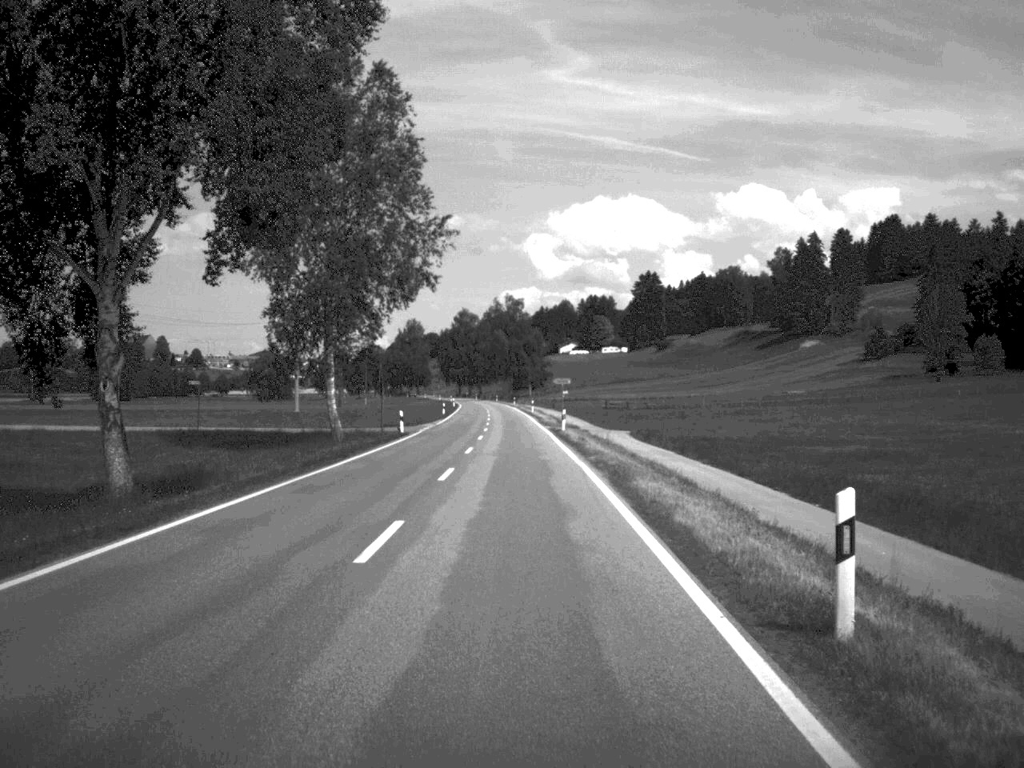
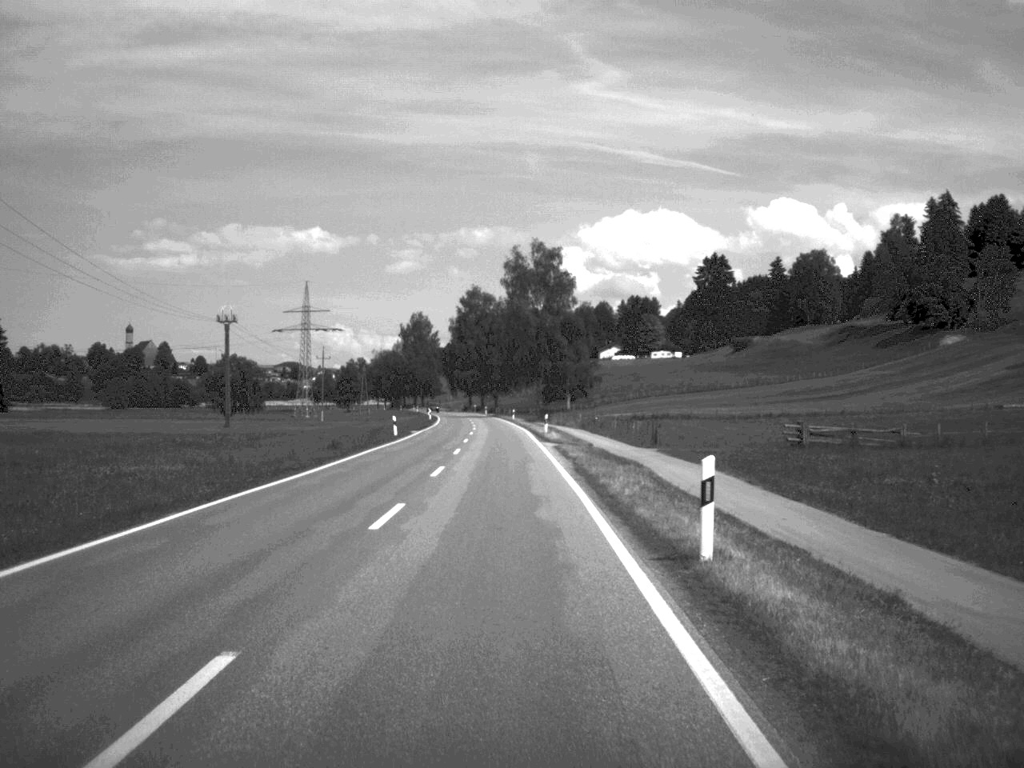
(-0.9, +91.3) m; -1°
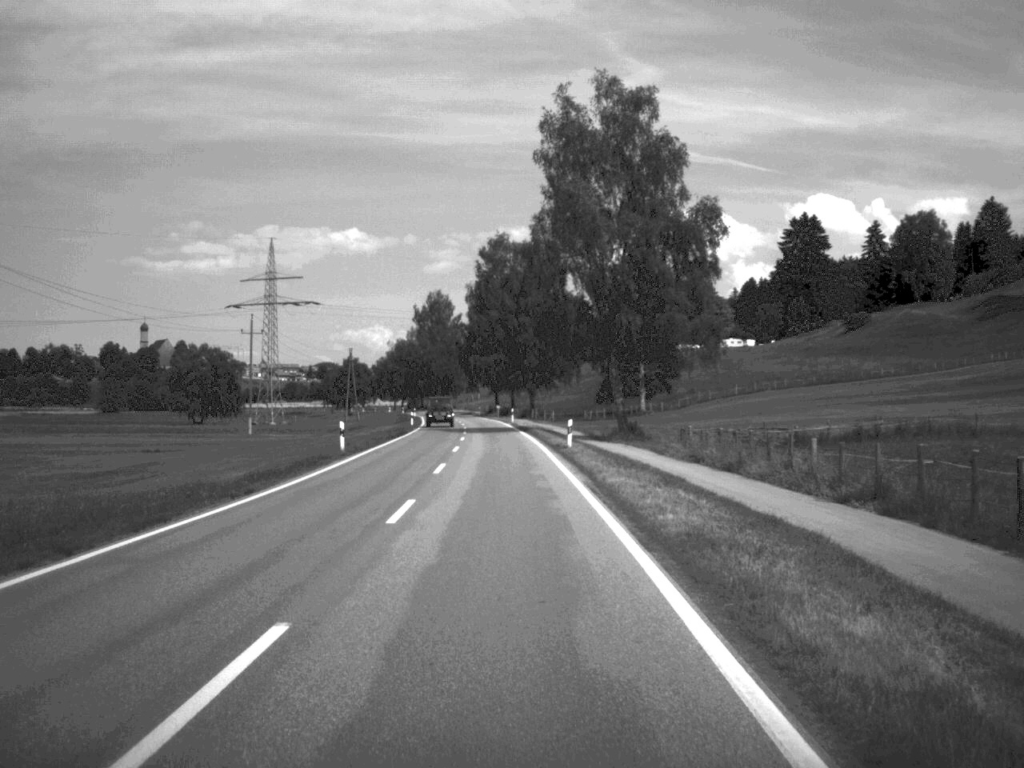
(-1.2, +69.9) m; -2°
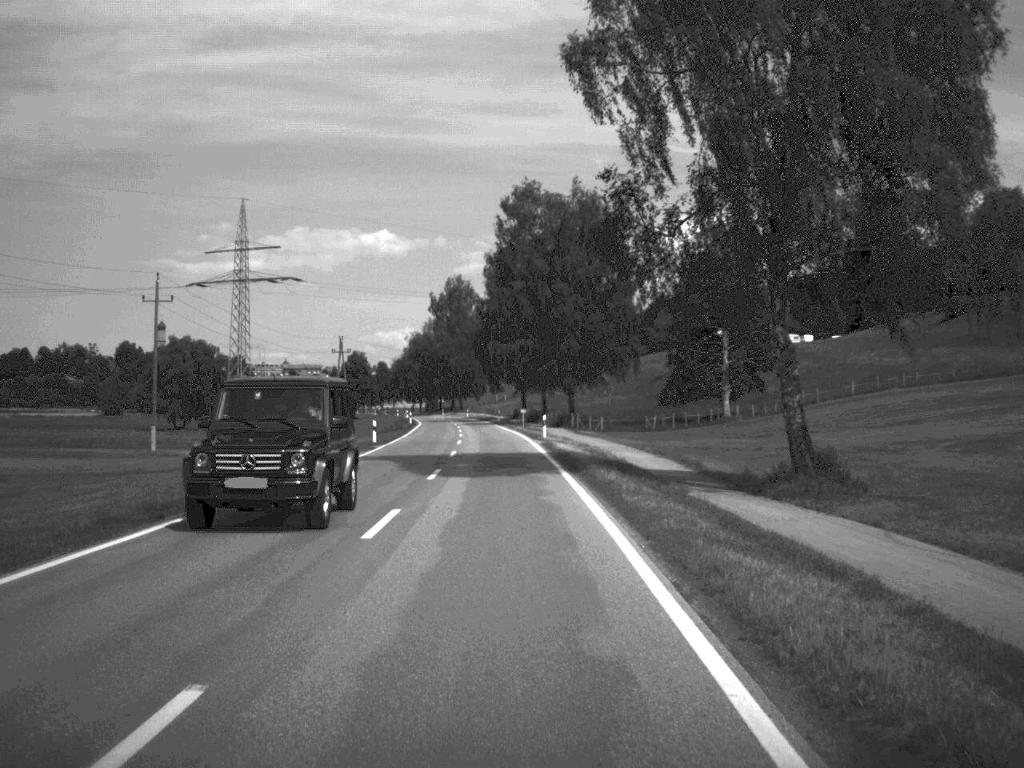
(-0.5, +37.7) m; -1°
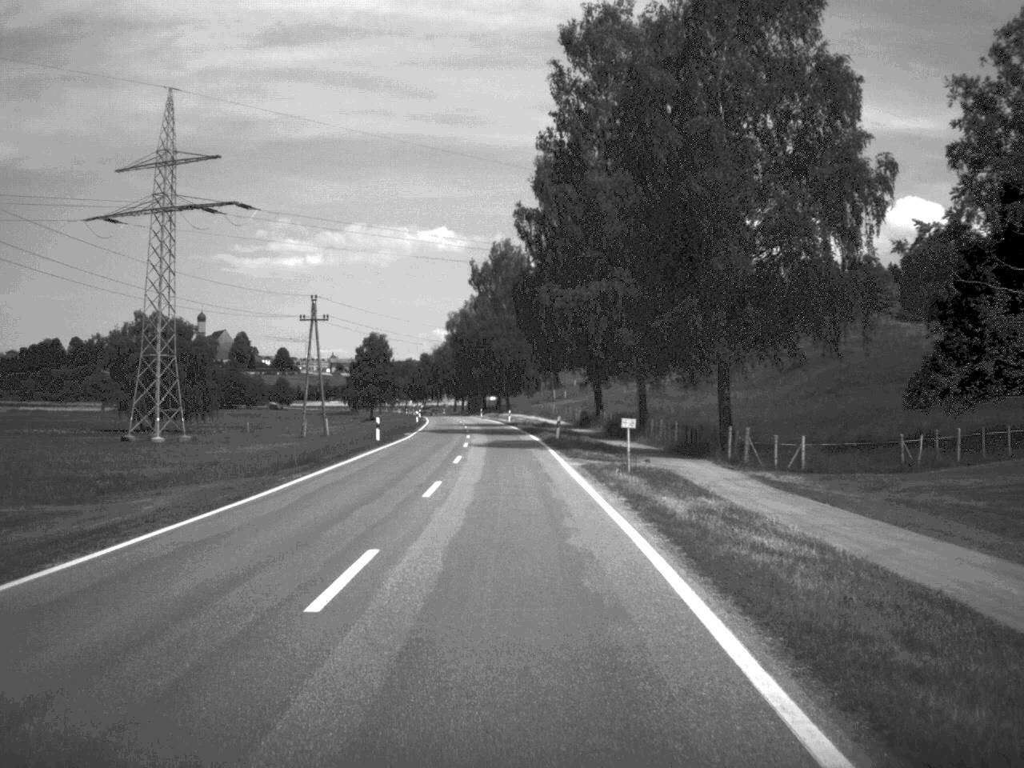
(-1.2, +52.6) m; -3°
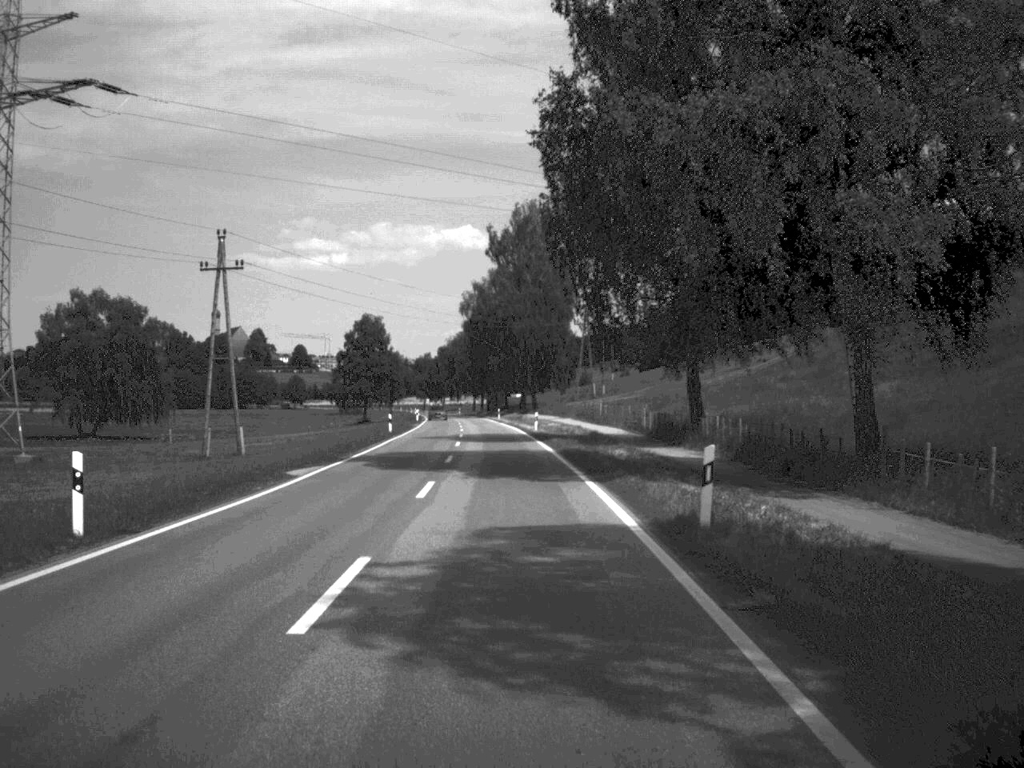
(-0.4, +36.6) m; -1°
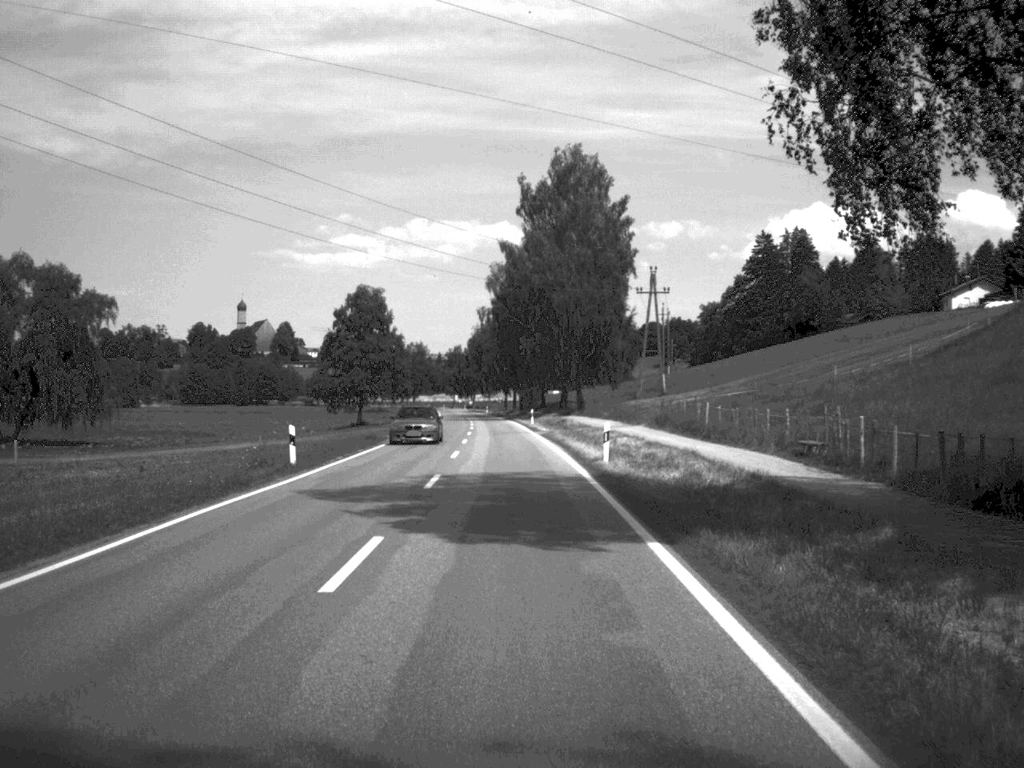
(-0.5, +33.8) m; -2°
